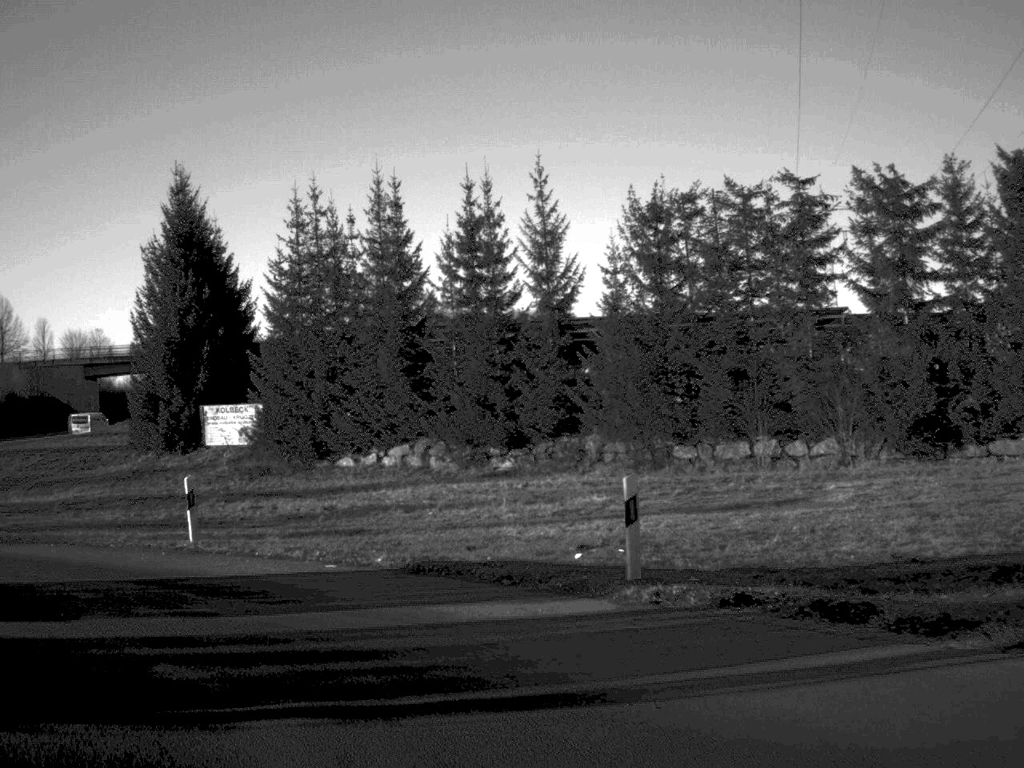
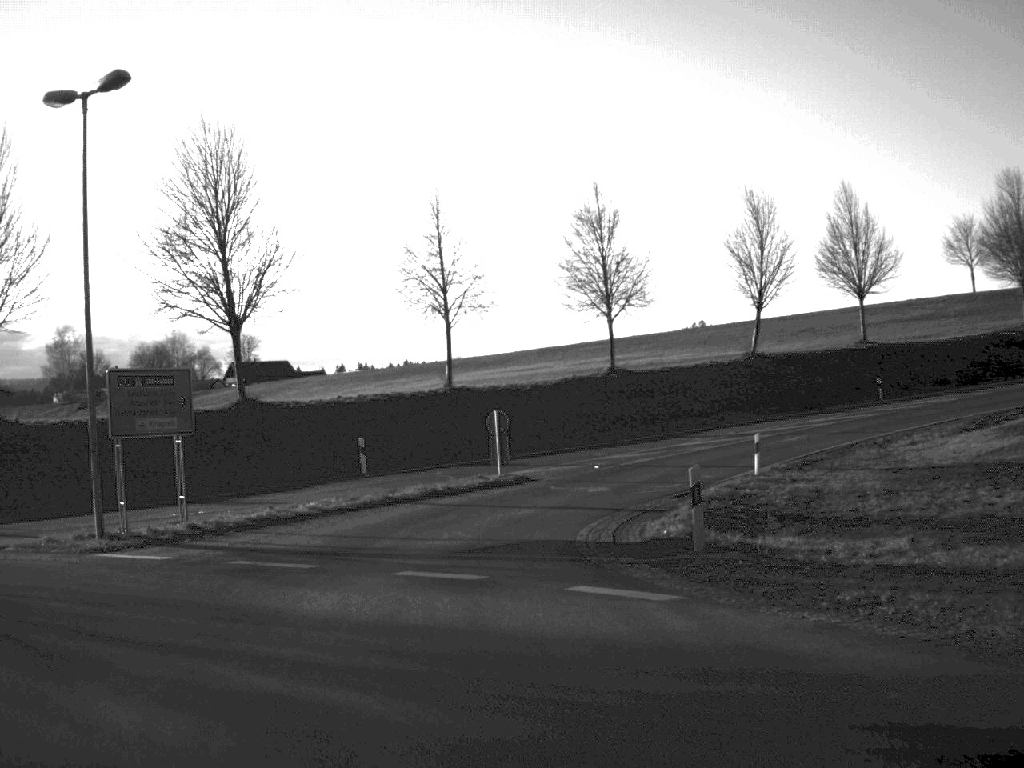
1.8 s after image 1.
(-7.6, +14.7) m; -51°
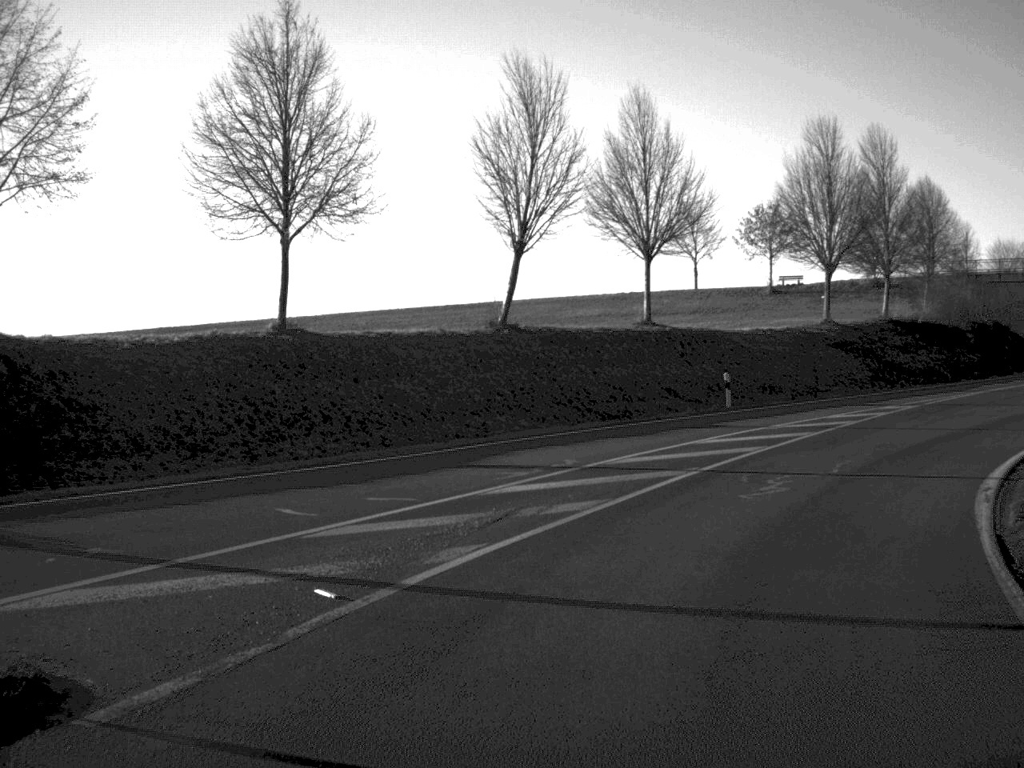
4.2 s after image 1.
(+0.5, +25.3) m; +18°
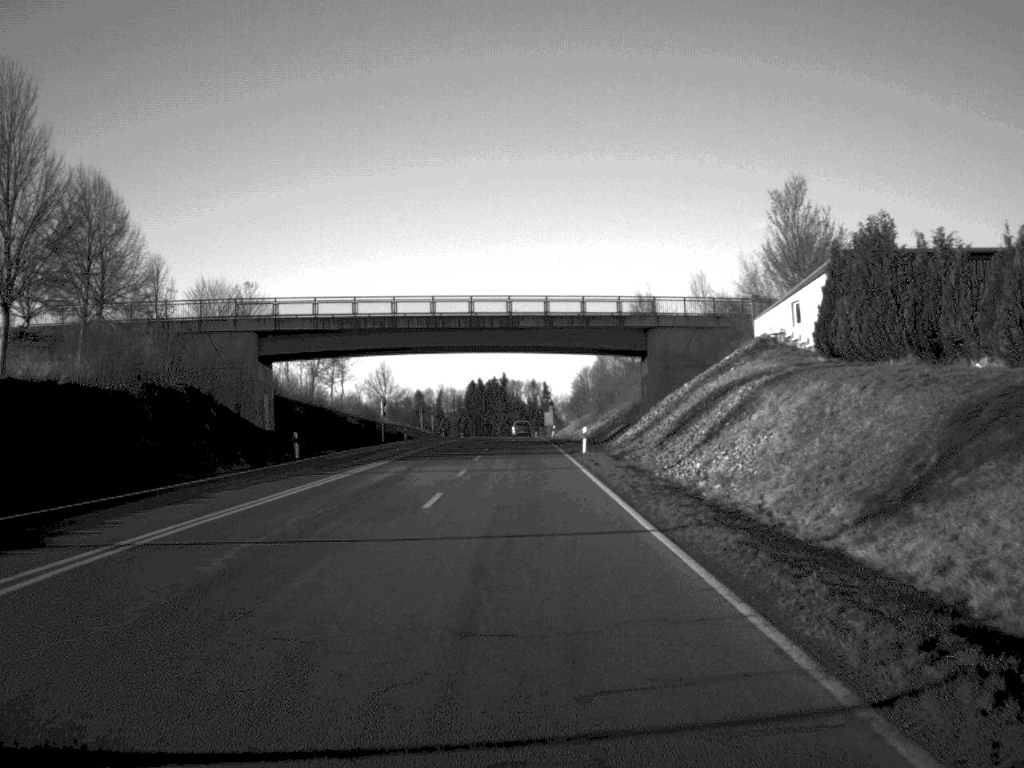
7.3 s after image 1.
(+11.2, +29.6) m; +35°
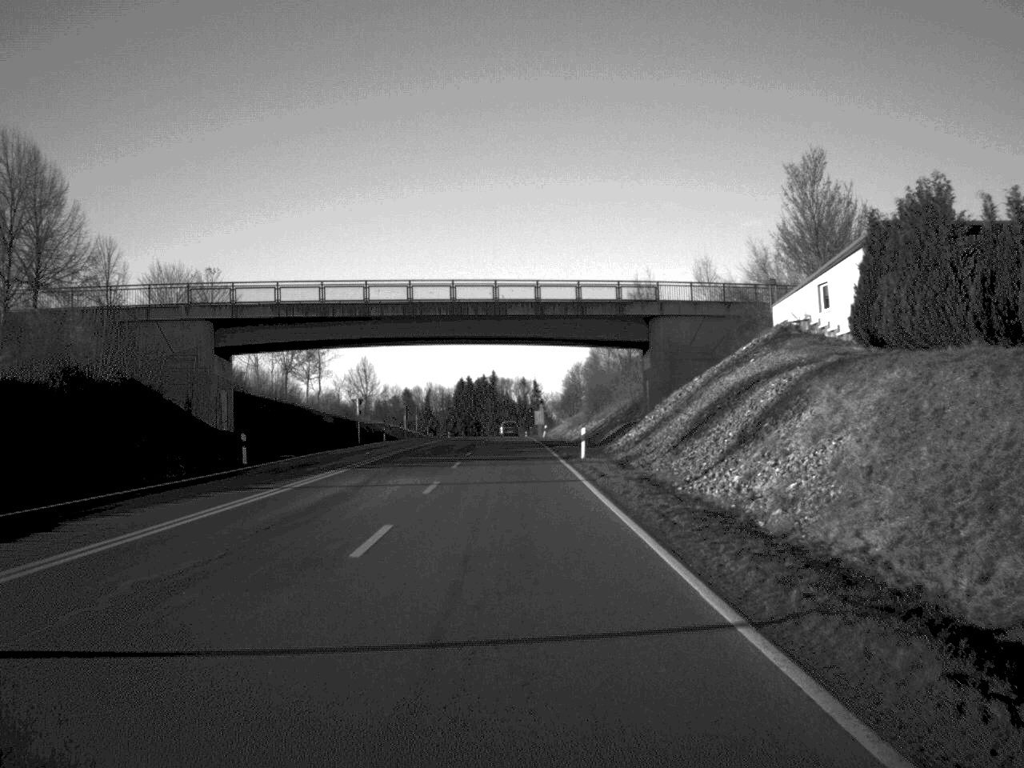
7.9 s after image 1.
(0.0, +7.9) m; 0°
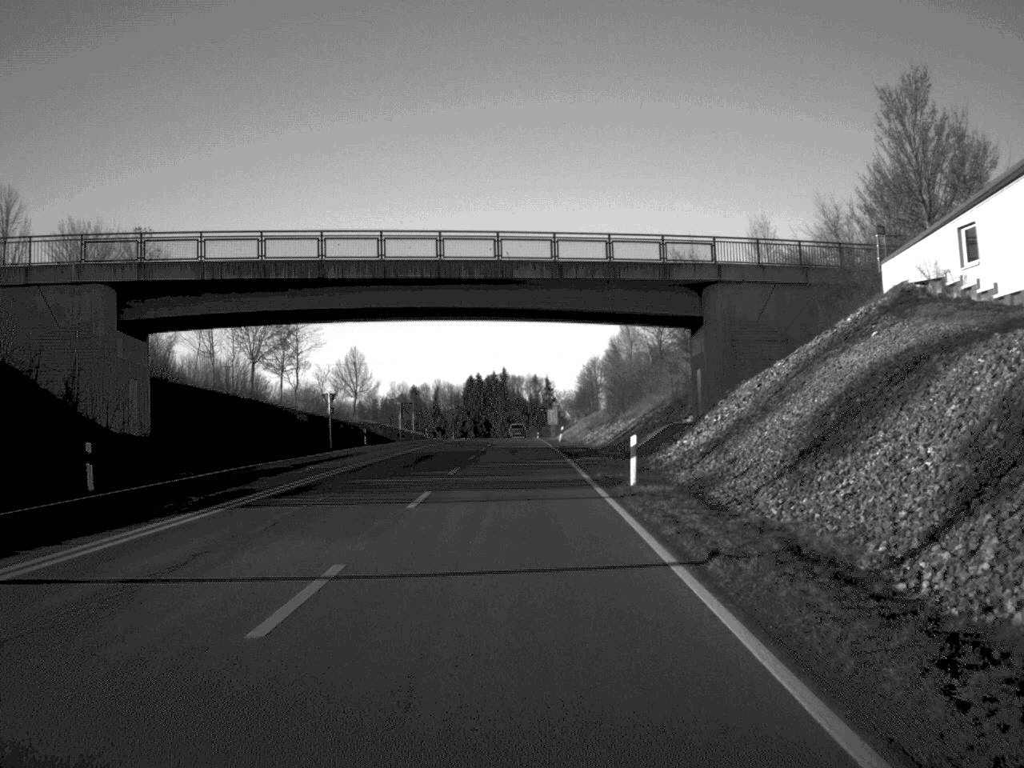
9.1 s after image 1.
(-0.1, +17.0) m; -1°
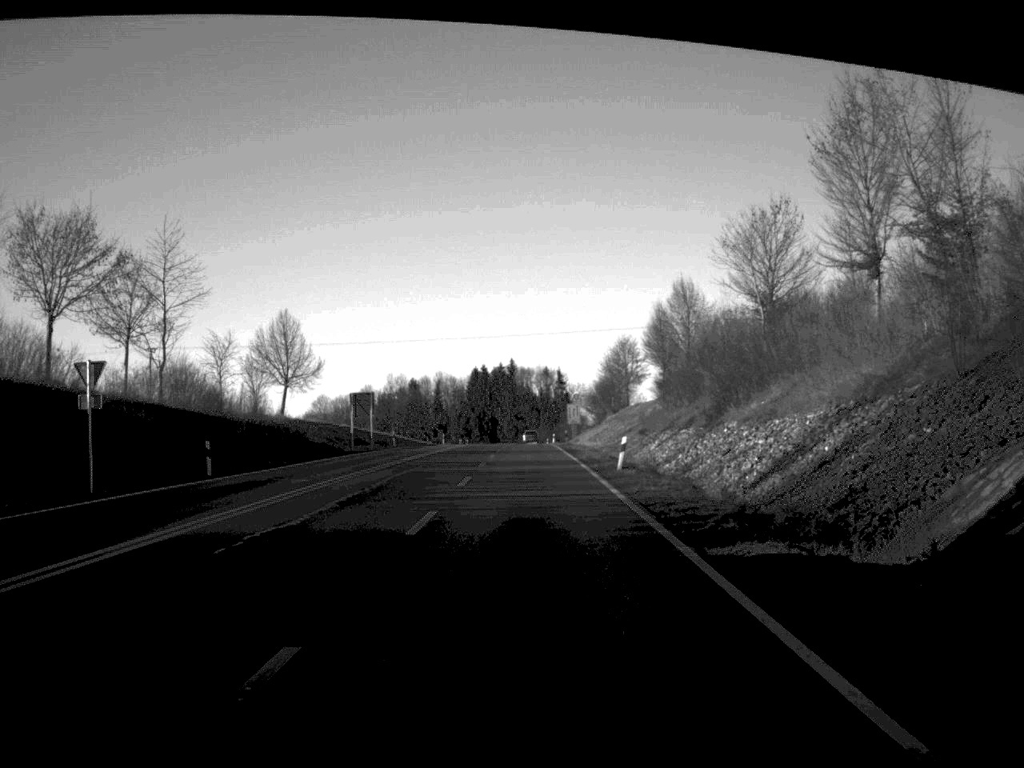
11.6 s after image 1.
(-0.4, +40.6) m; 0°
